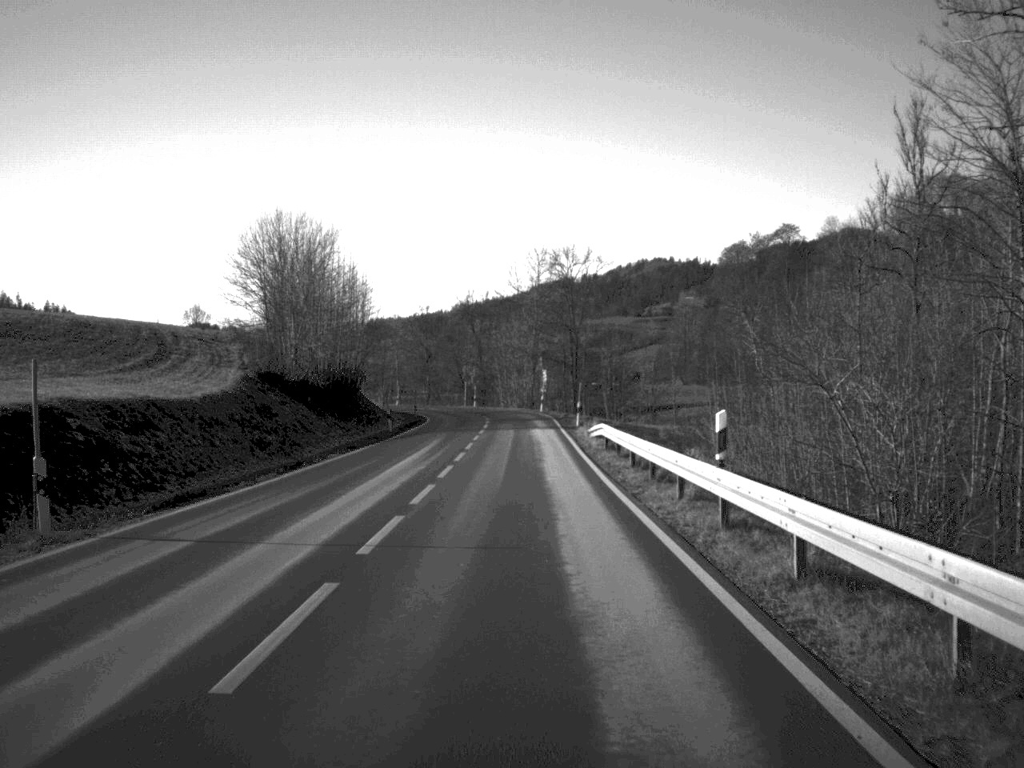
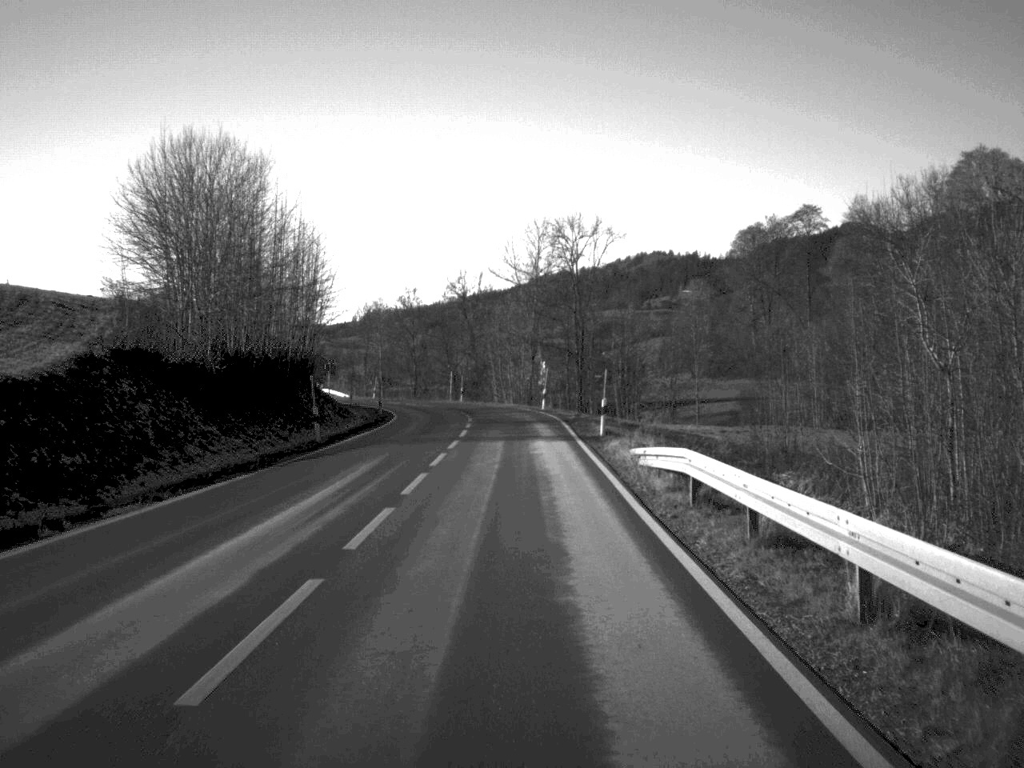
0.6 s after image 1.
(0.0, +18.1) m; 0°
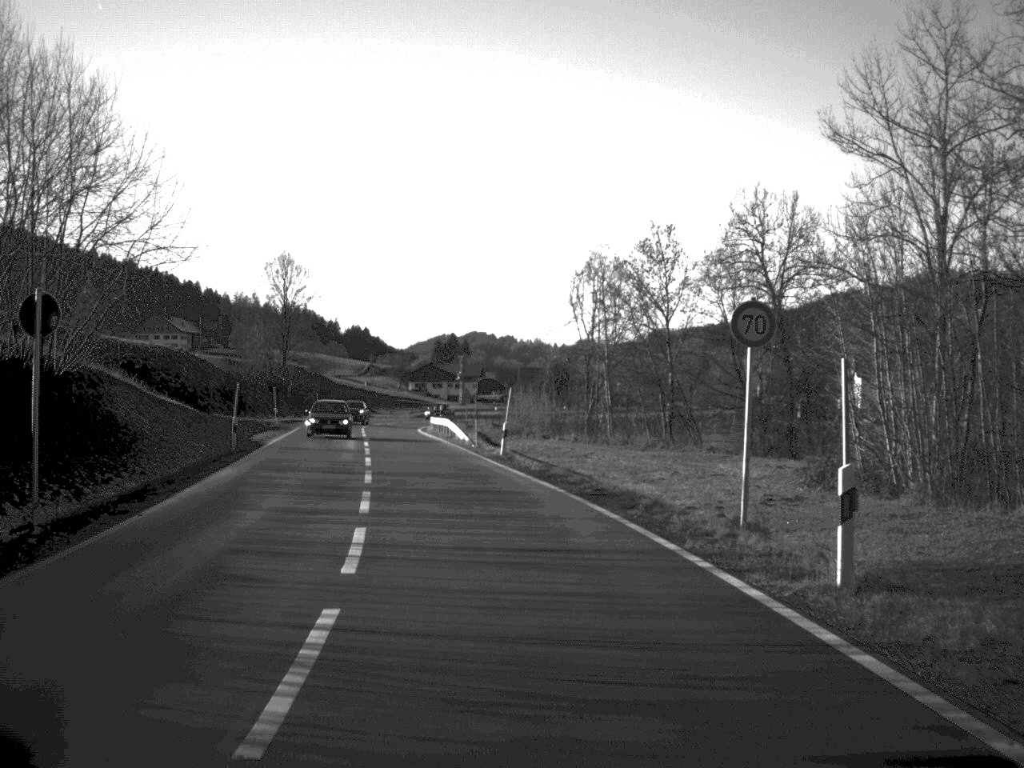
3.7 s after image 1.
(-4.9, +77.6) m; -13°
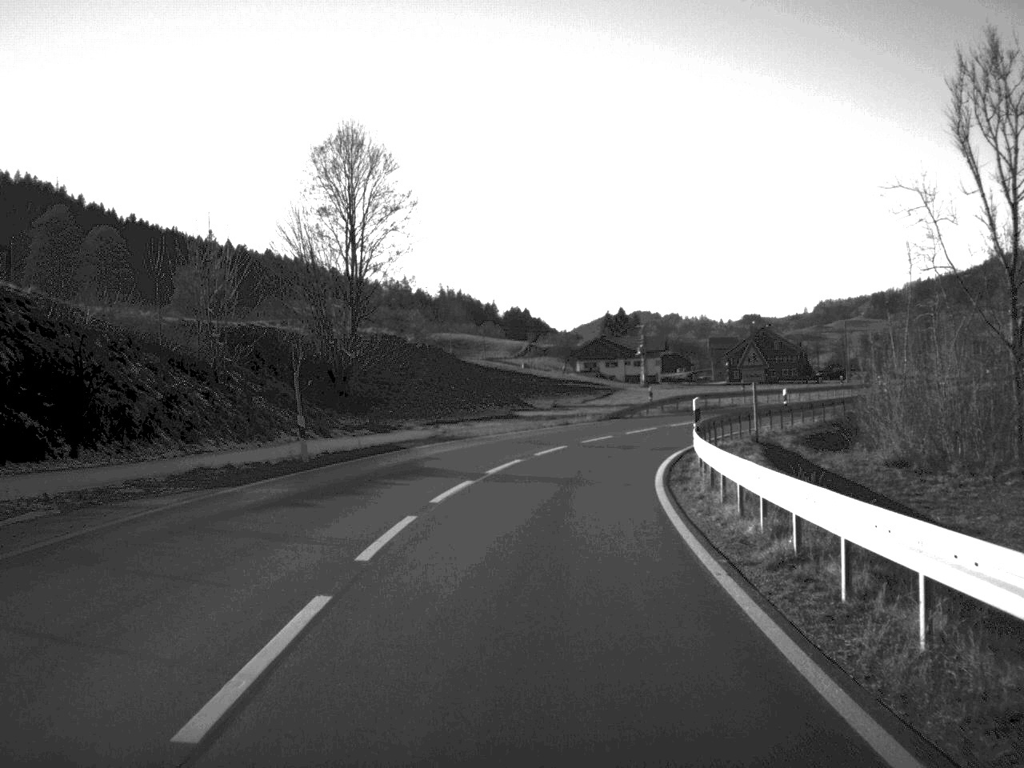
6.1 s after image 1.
(-5.8, +59.5) m; -7°
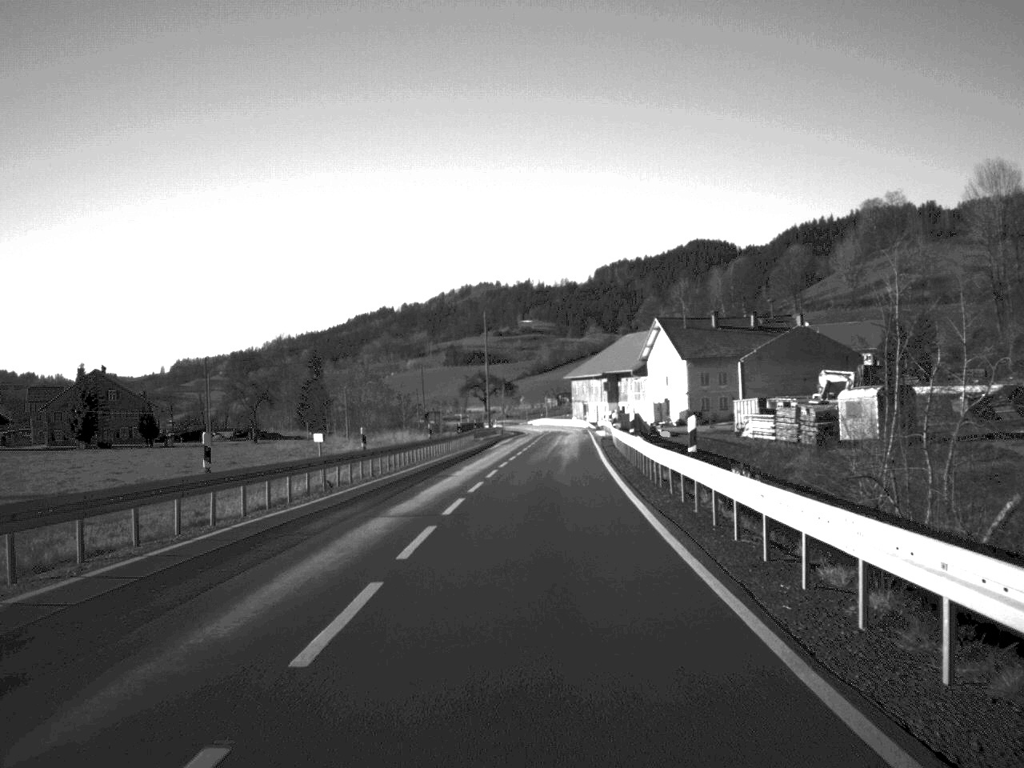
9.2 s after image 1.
(+16.6, +66.1) m; +29°
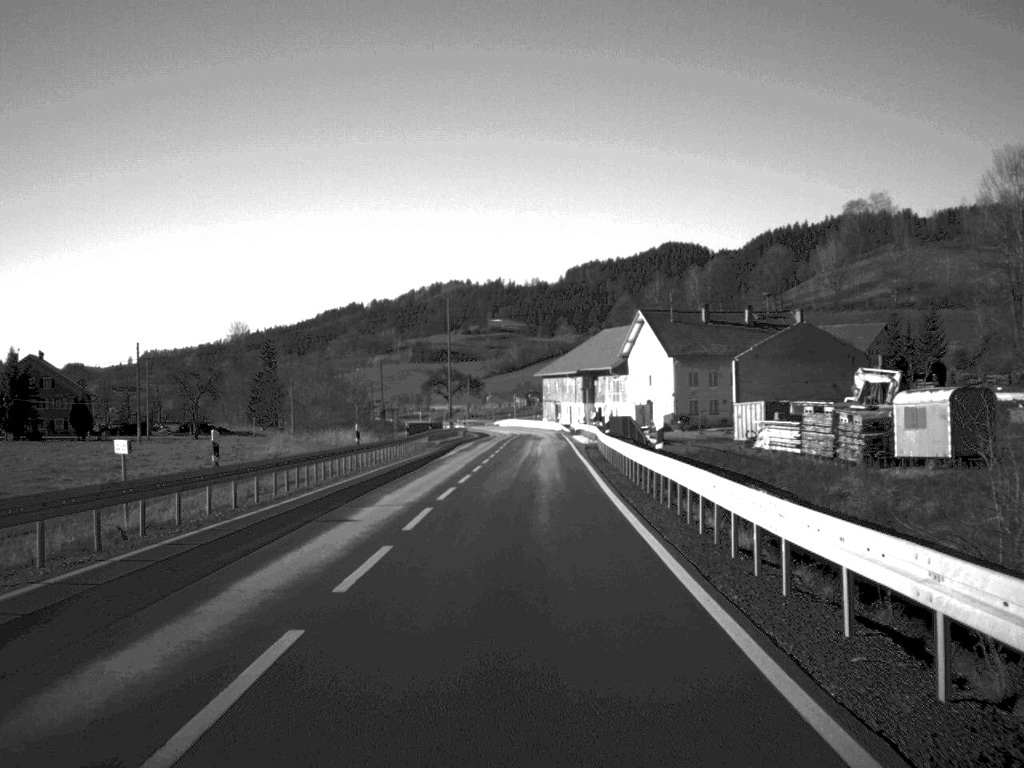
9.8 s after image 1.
(+0.2, +14.6) m; +1°
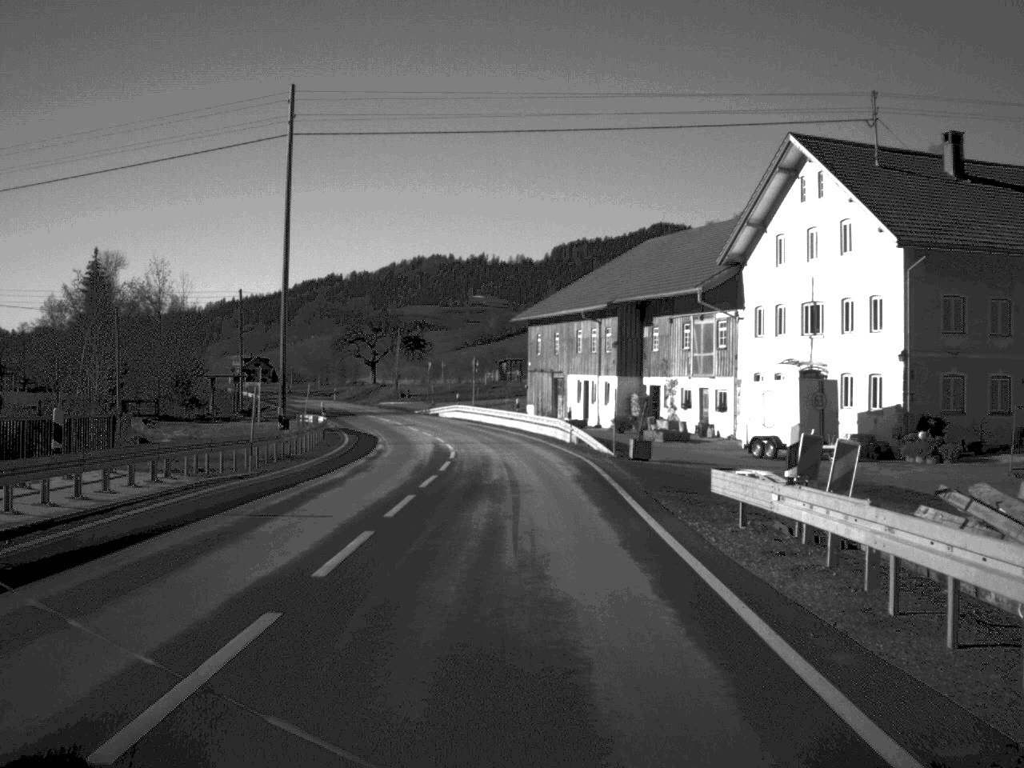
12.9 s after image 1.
(+0.8, +77.0) m; +1°
